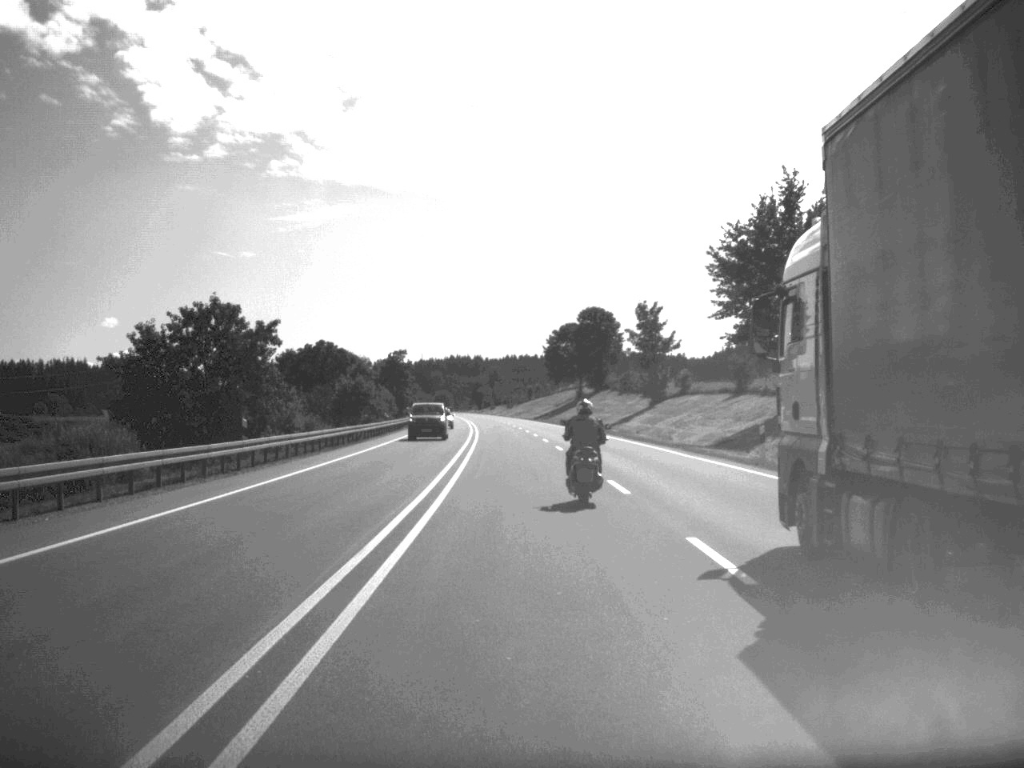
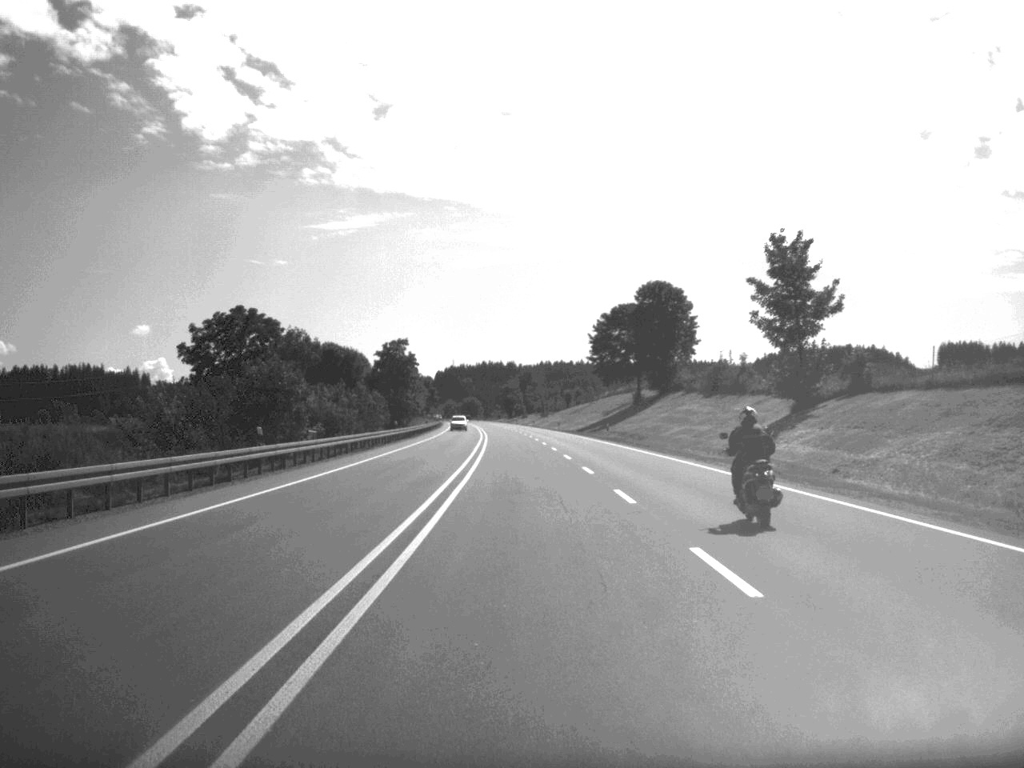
(-0.7, +47.7) m; -2°
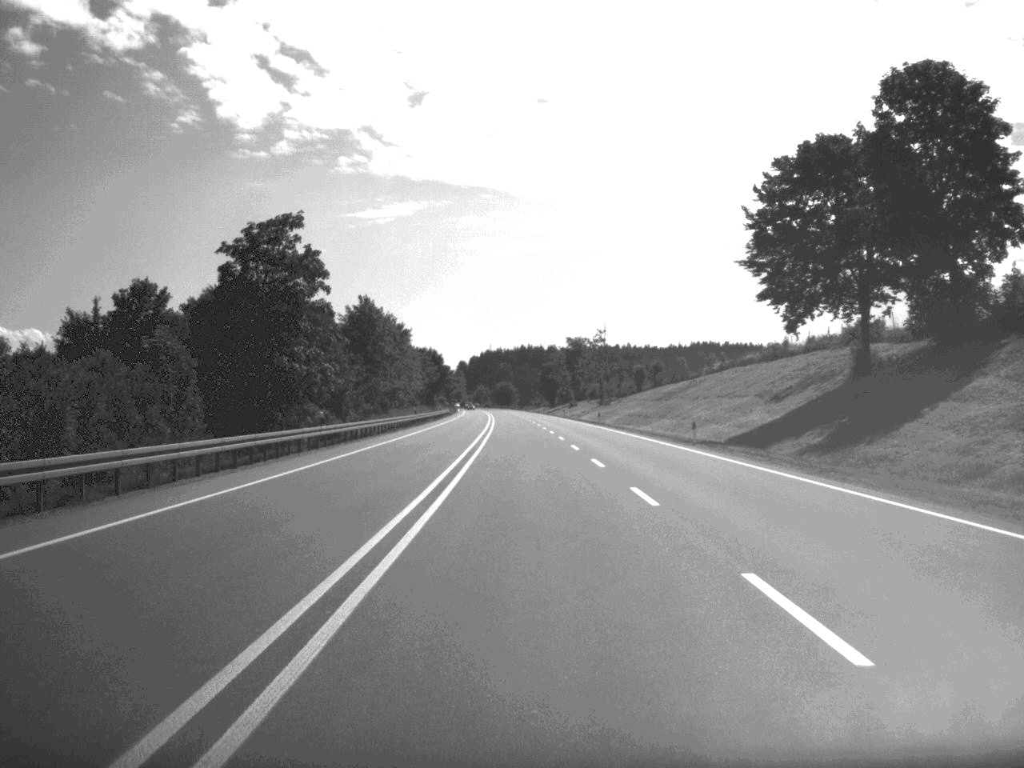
(-1.4, +86.3) m; -2°
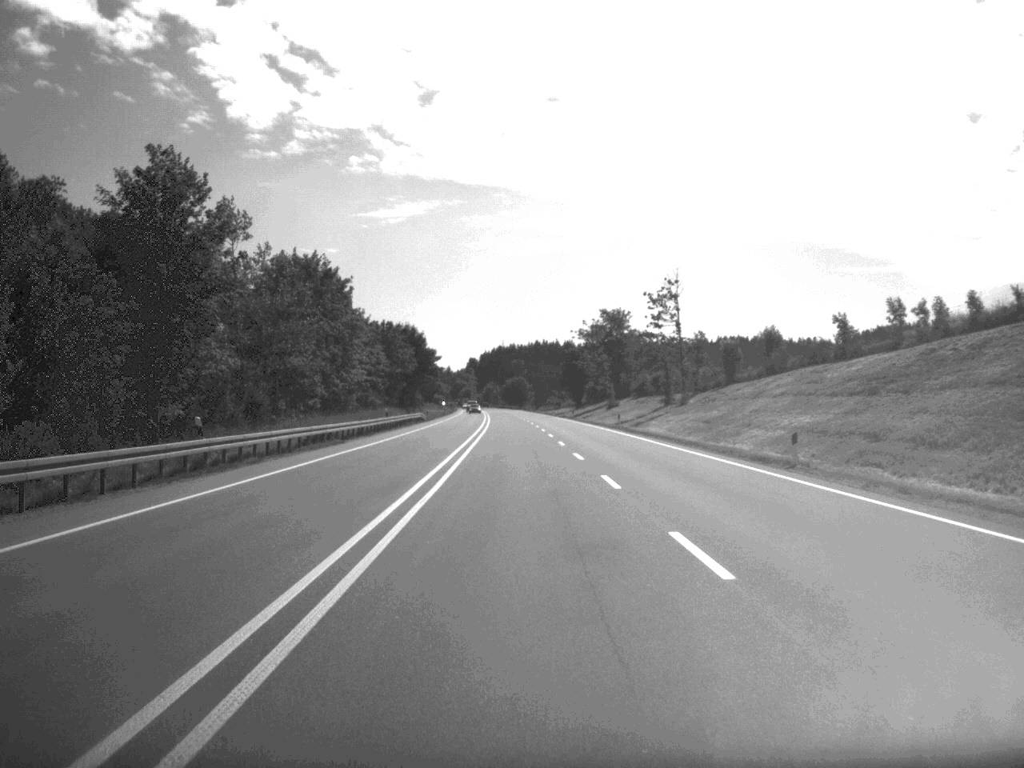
(-0.5, +67.4) m; -1°
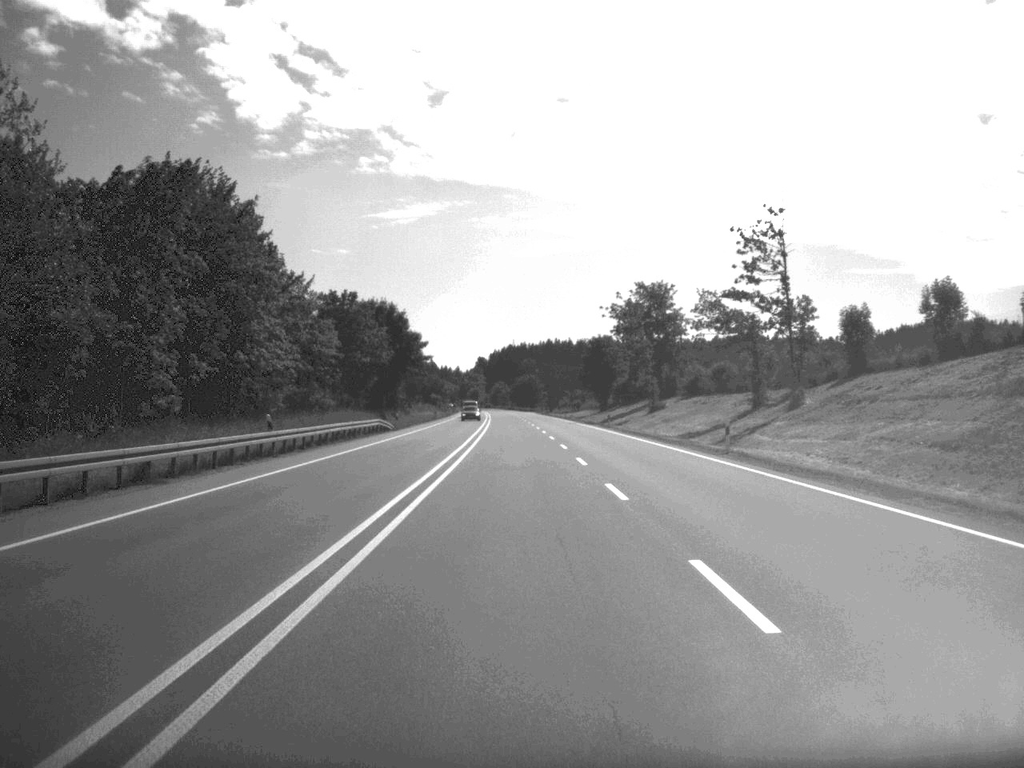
(-0.2, +38.0) m; -1°
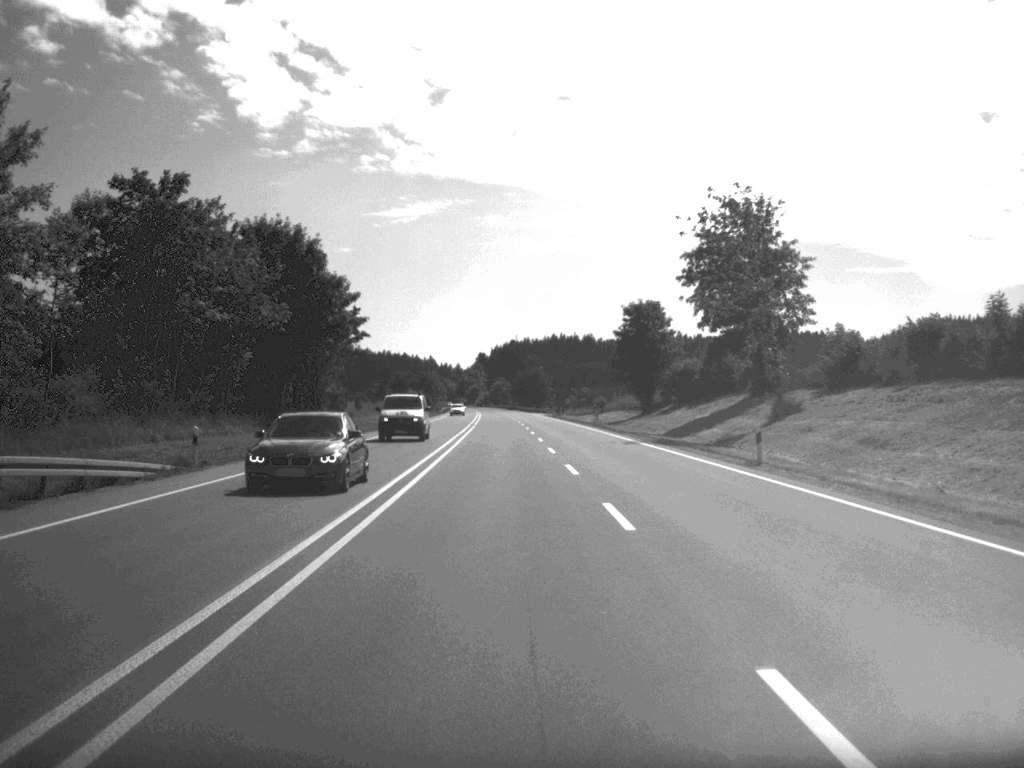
(-0.2, +52.5) m; 0°
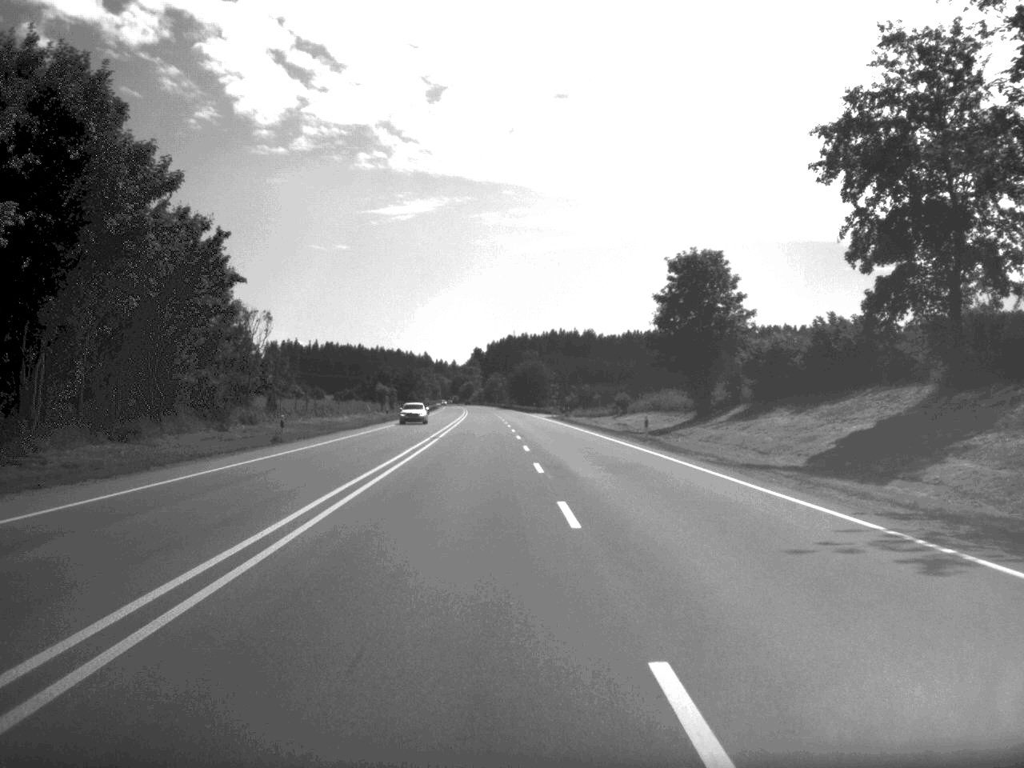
(0.0, +35.4) m; 0°
